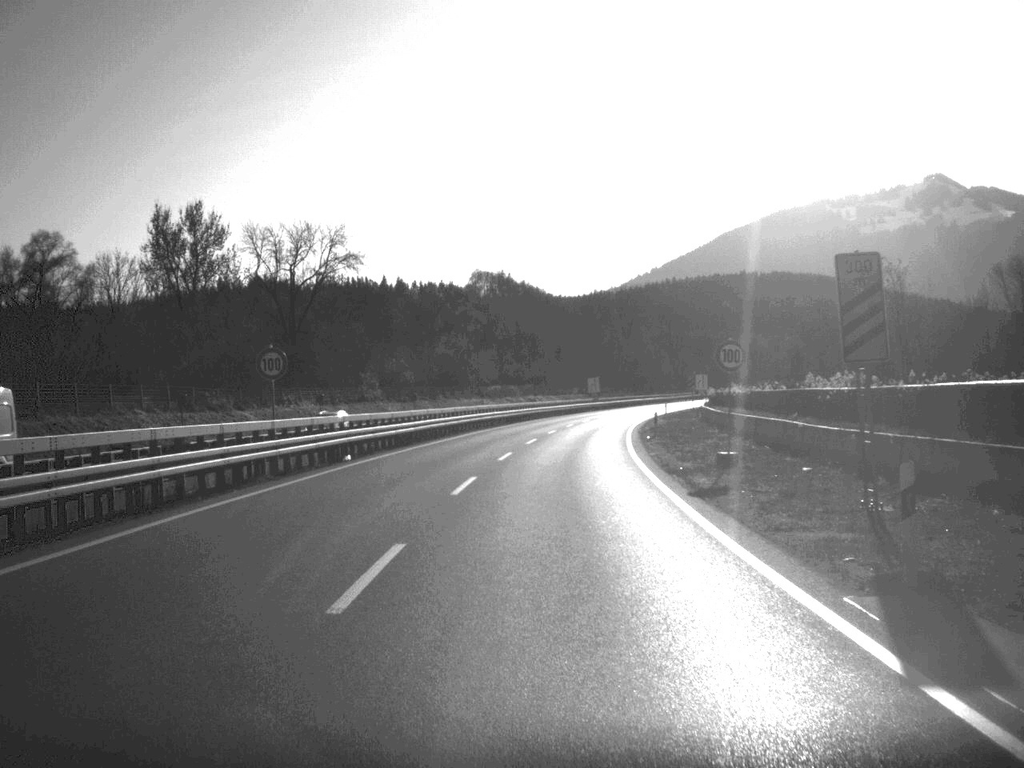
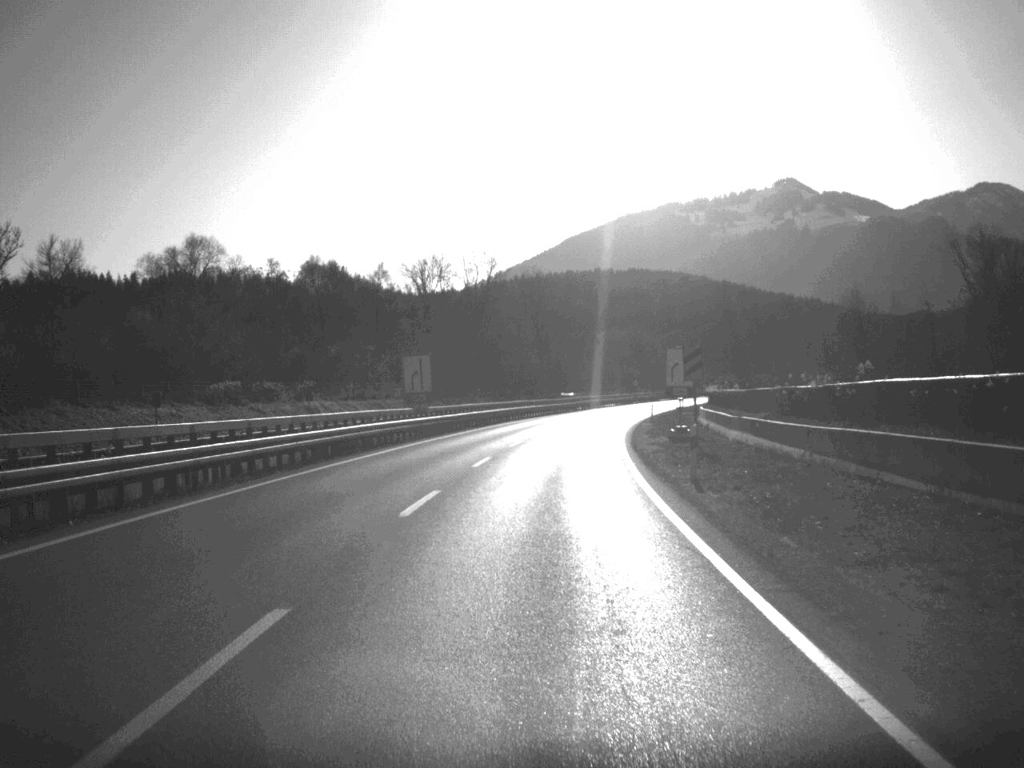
(+4.8, +75.3) m; +7°
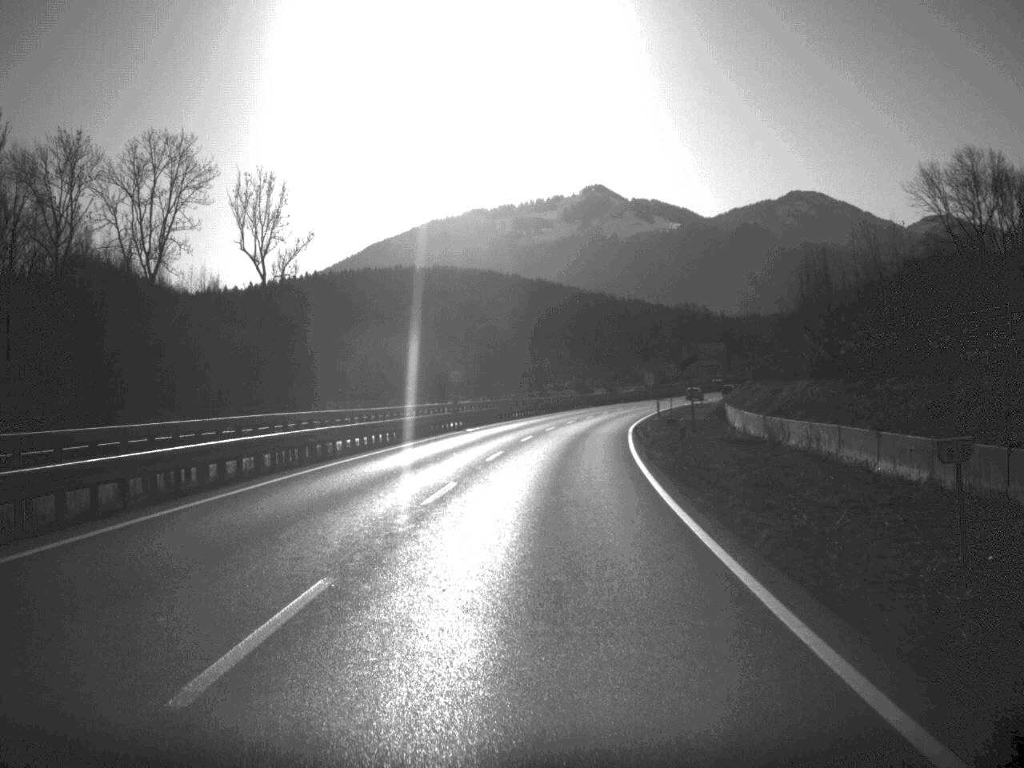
(+7.1, +92.7) m; +9°
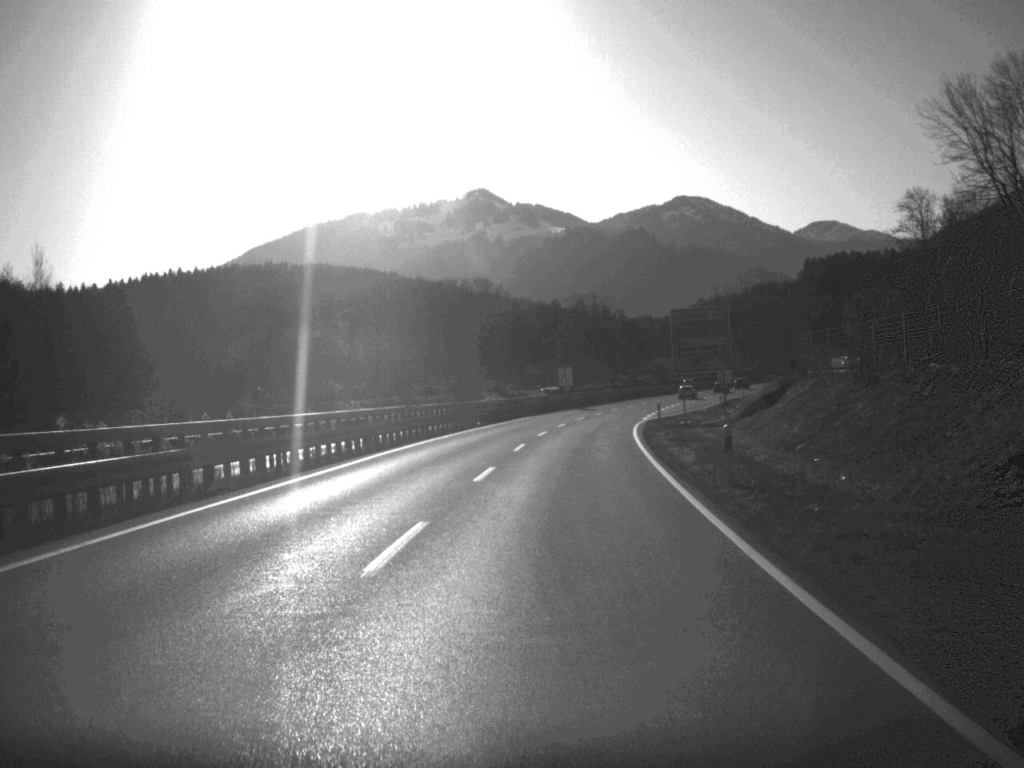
(+2.4, +54.2) m; +5°
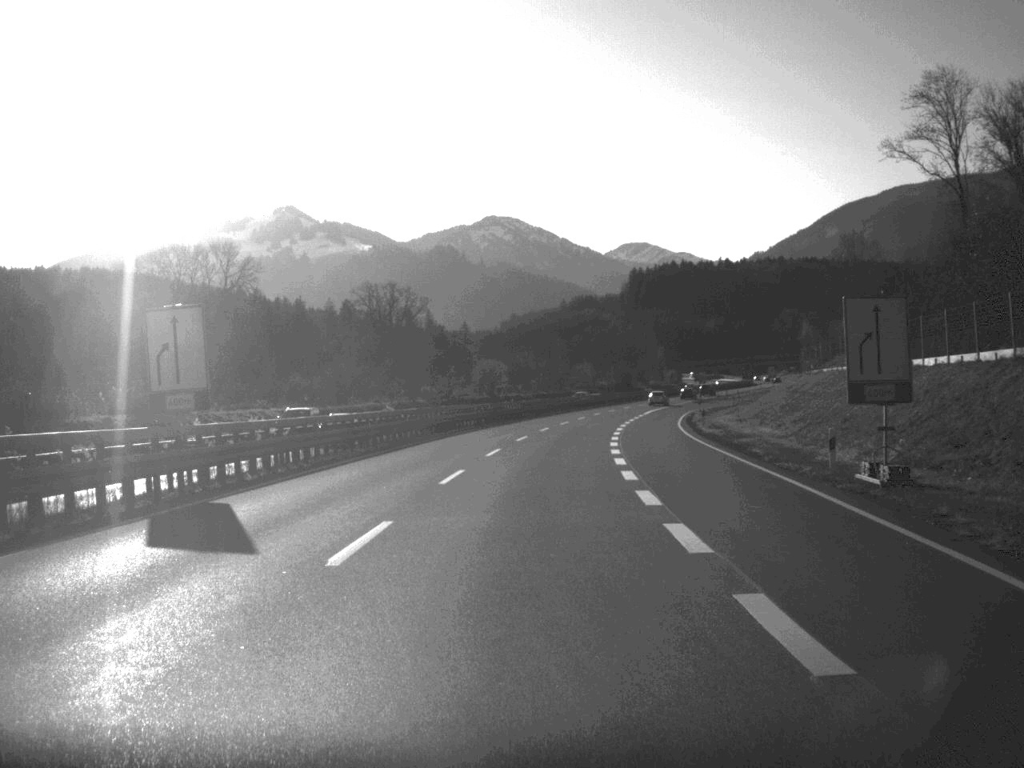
(+6.2, +81.9) m; +9°
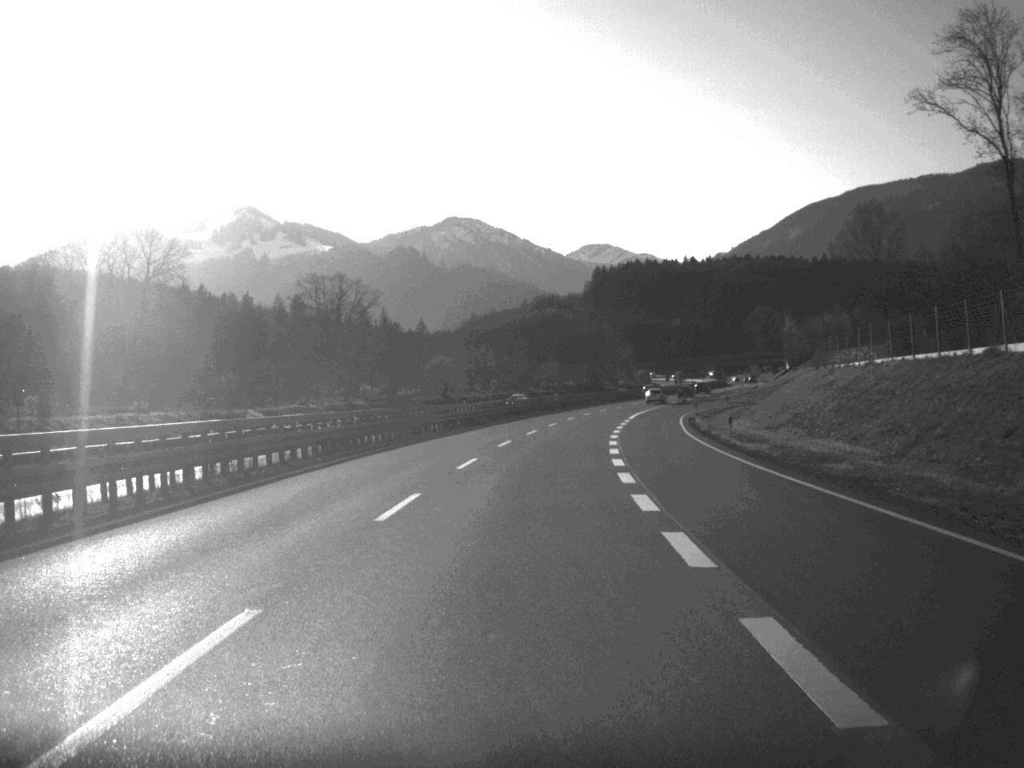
(+0.3, +19.1) m; +2°
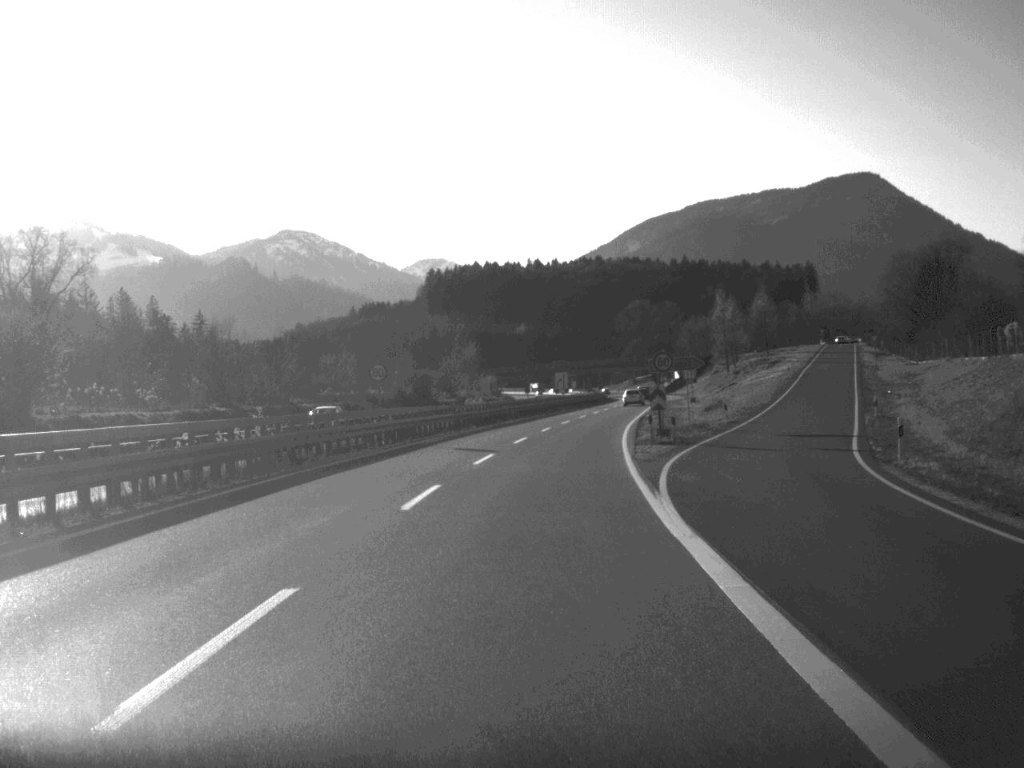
(+5.1, +81.3) m; +7°
